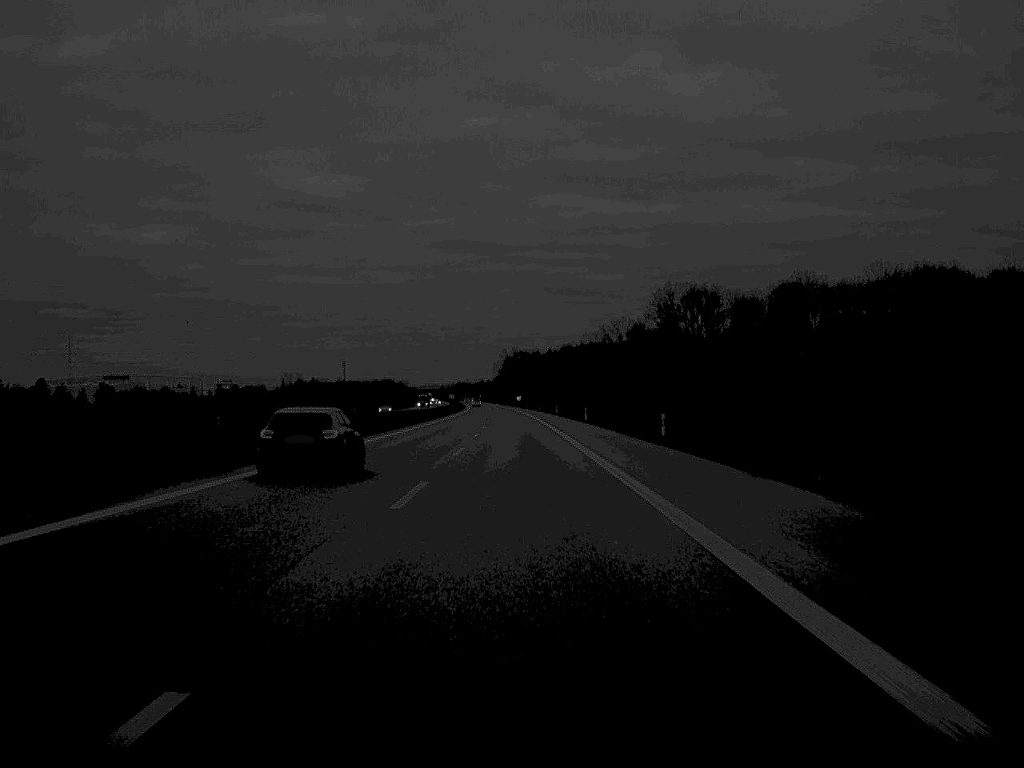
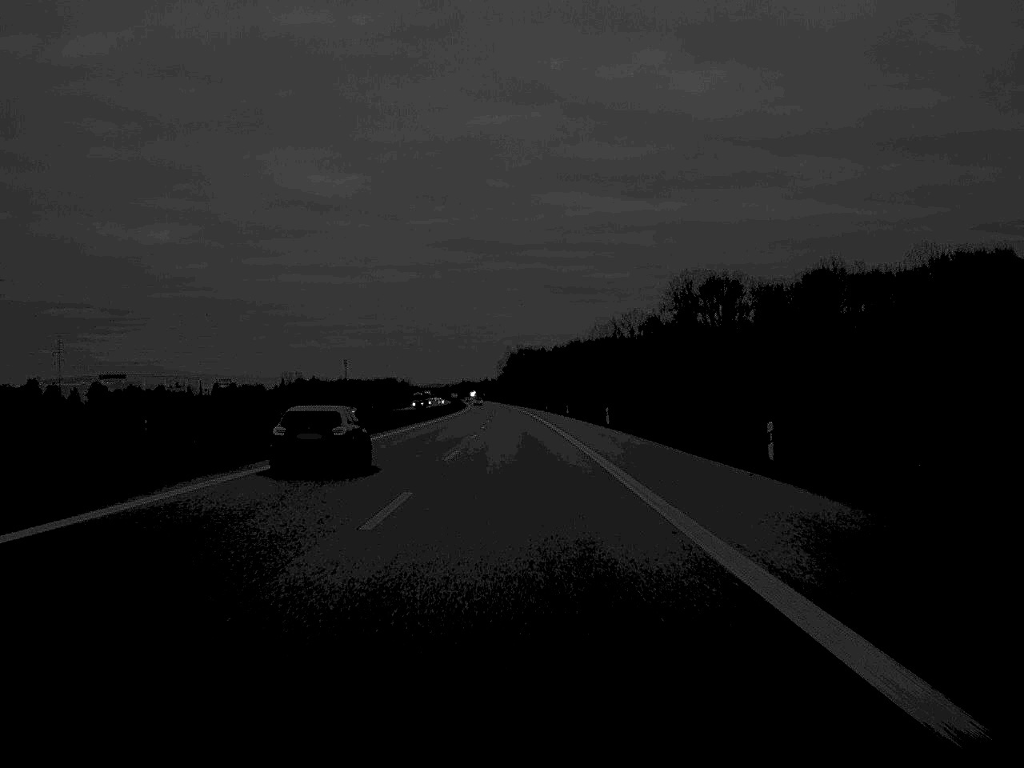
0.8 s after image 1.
(0.0, +20.8) m; 0°
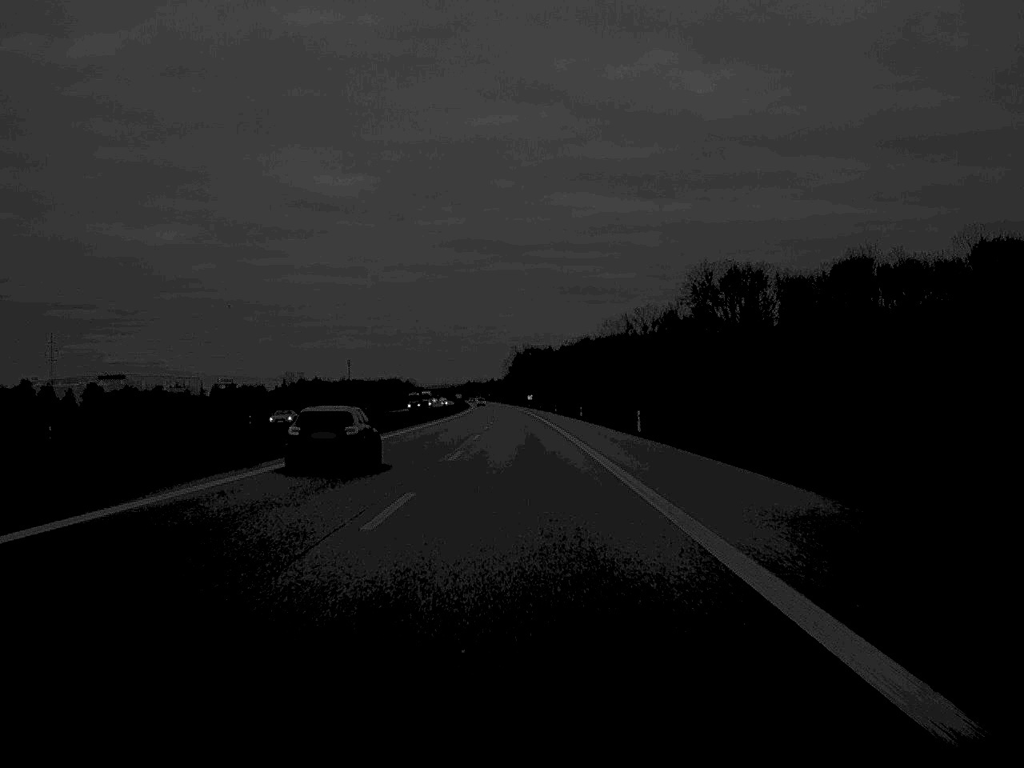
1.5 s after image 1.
(0.0, +17.9) m; 0°
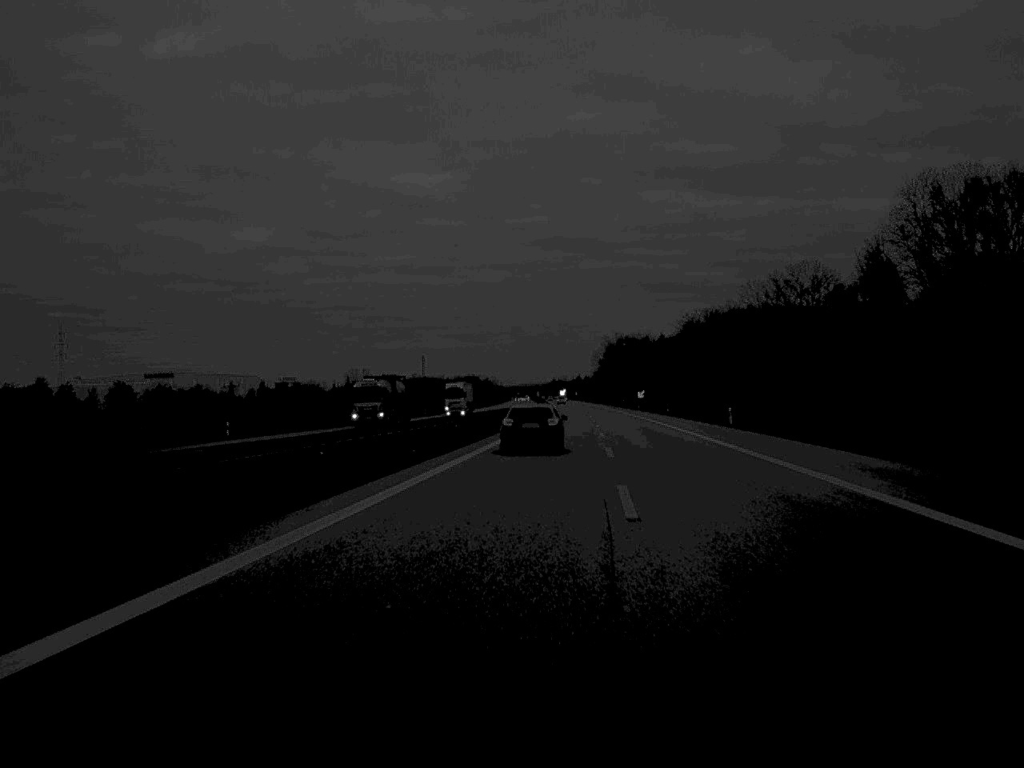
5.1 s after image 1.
(-3.0, +87.8) m; -4°
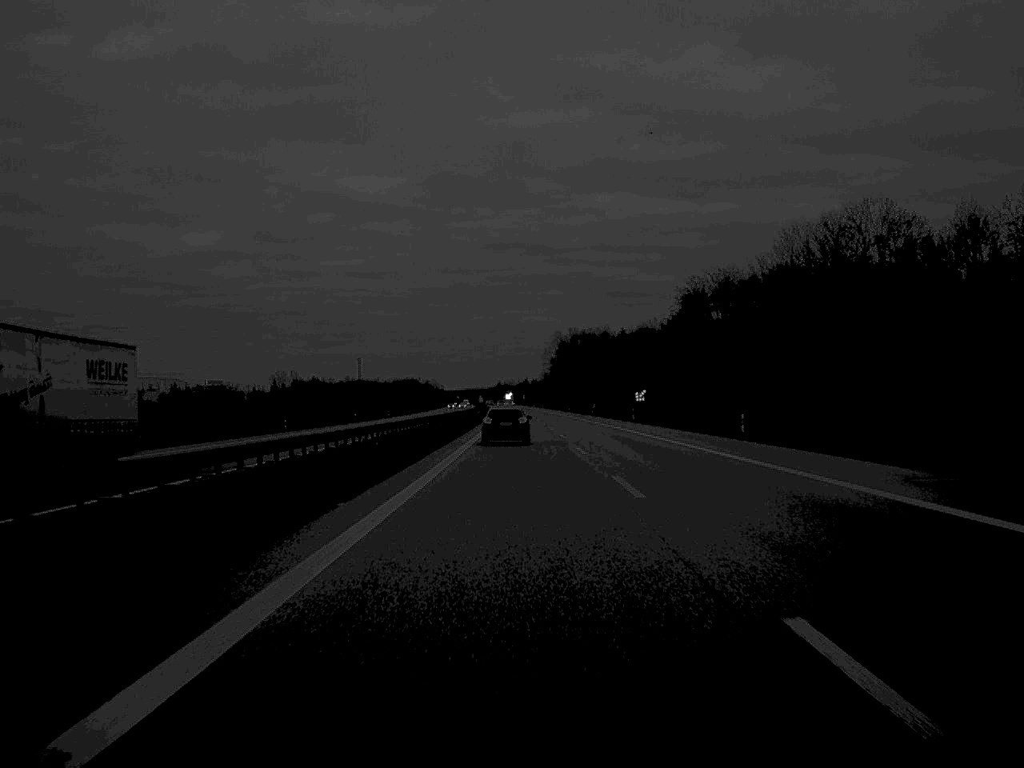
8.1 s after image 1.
(+1.9, +66.6) m; +2°
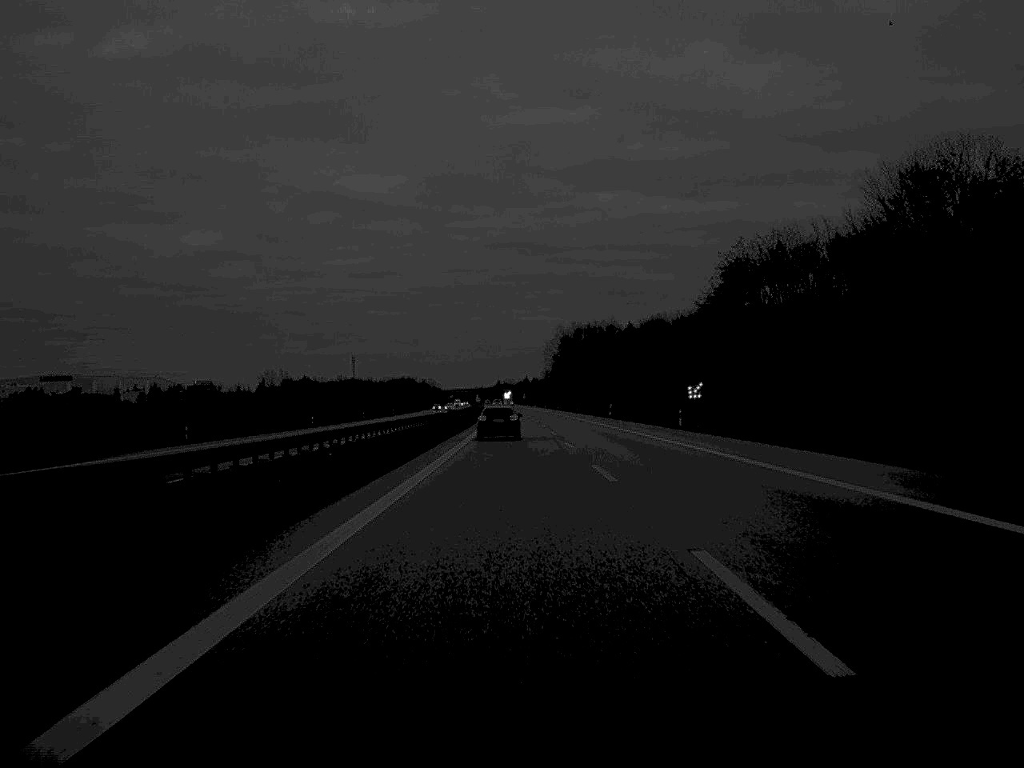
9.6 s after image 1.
(0.0, +31.5) m; 0°
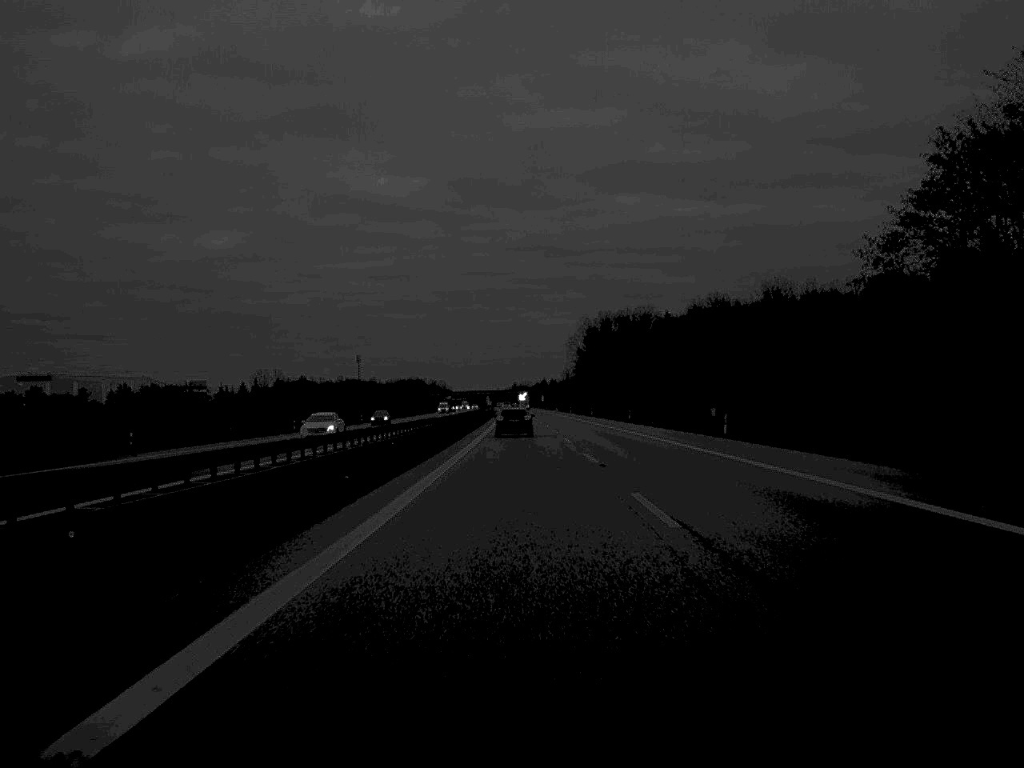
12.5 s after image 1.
(-0.6, +62.7) m; -1°
